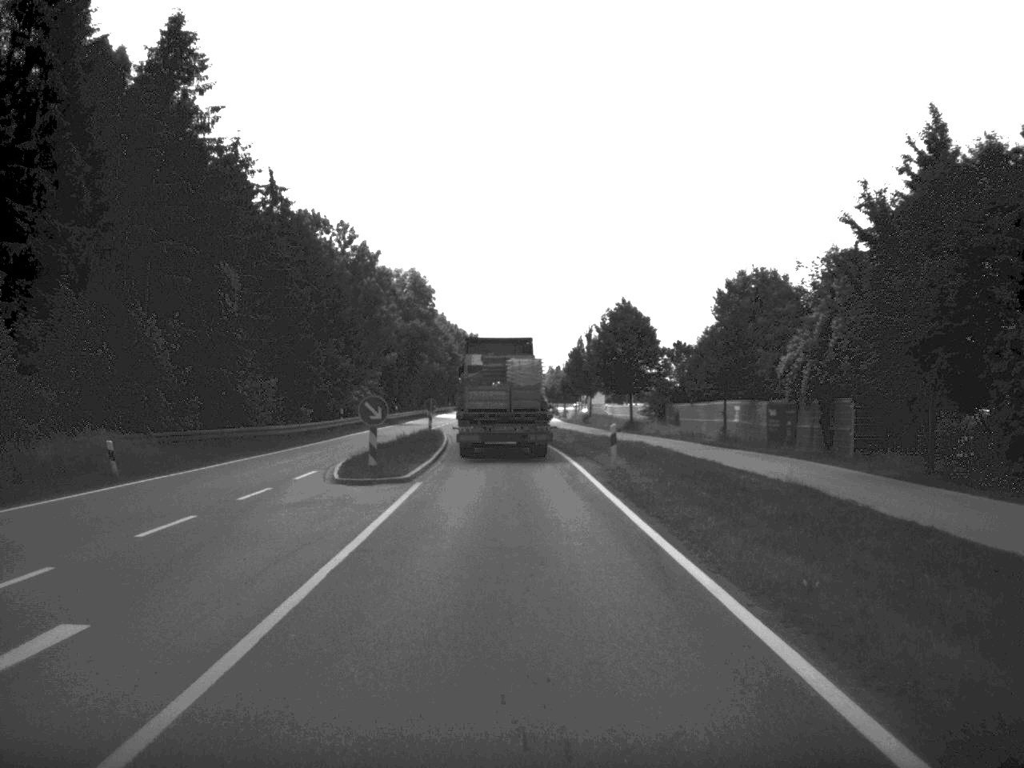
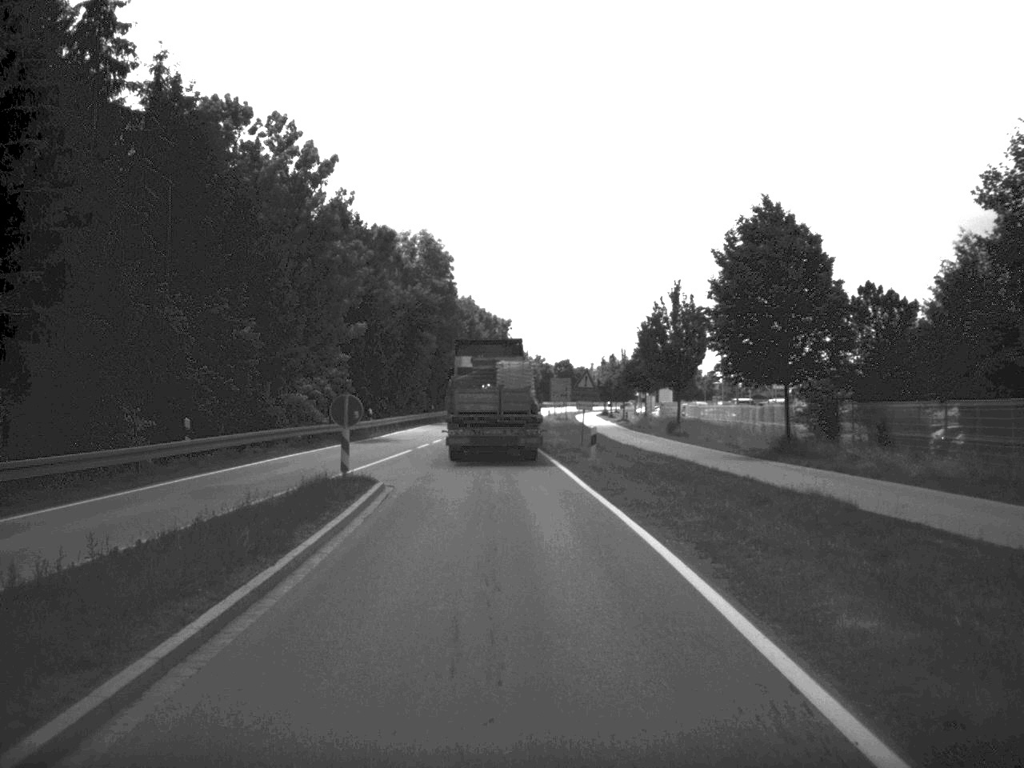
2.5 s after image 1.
(-0.5, +37.3) m; -2°
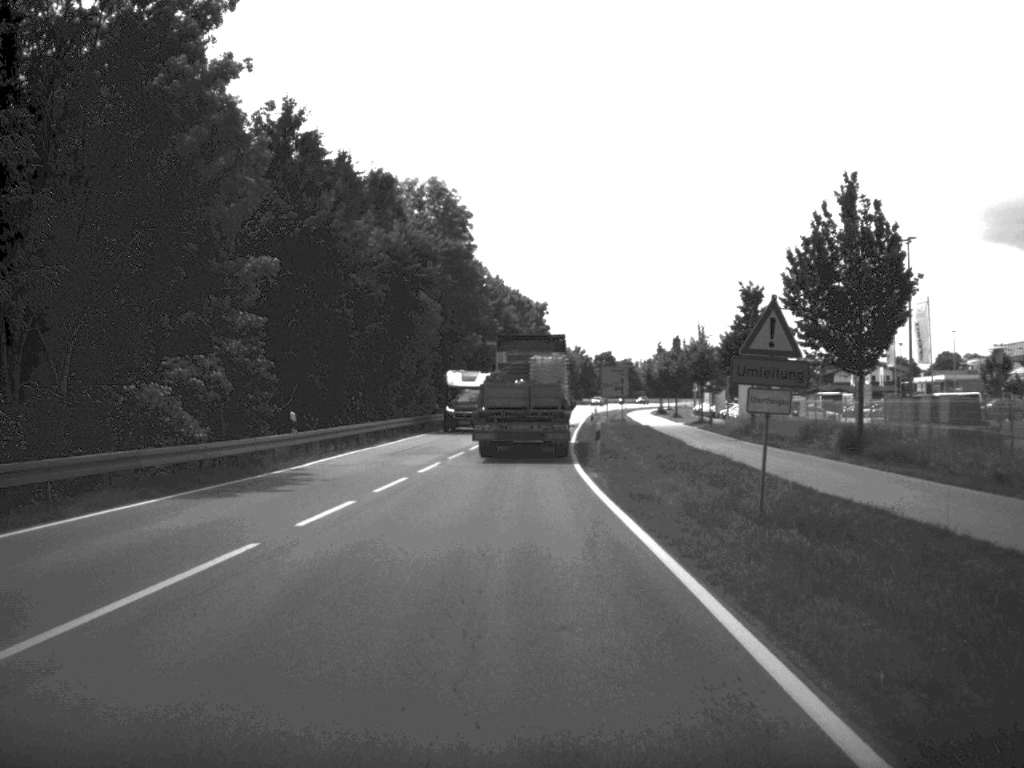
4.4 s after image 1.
(-0.5, +29.2) m; -2°
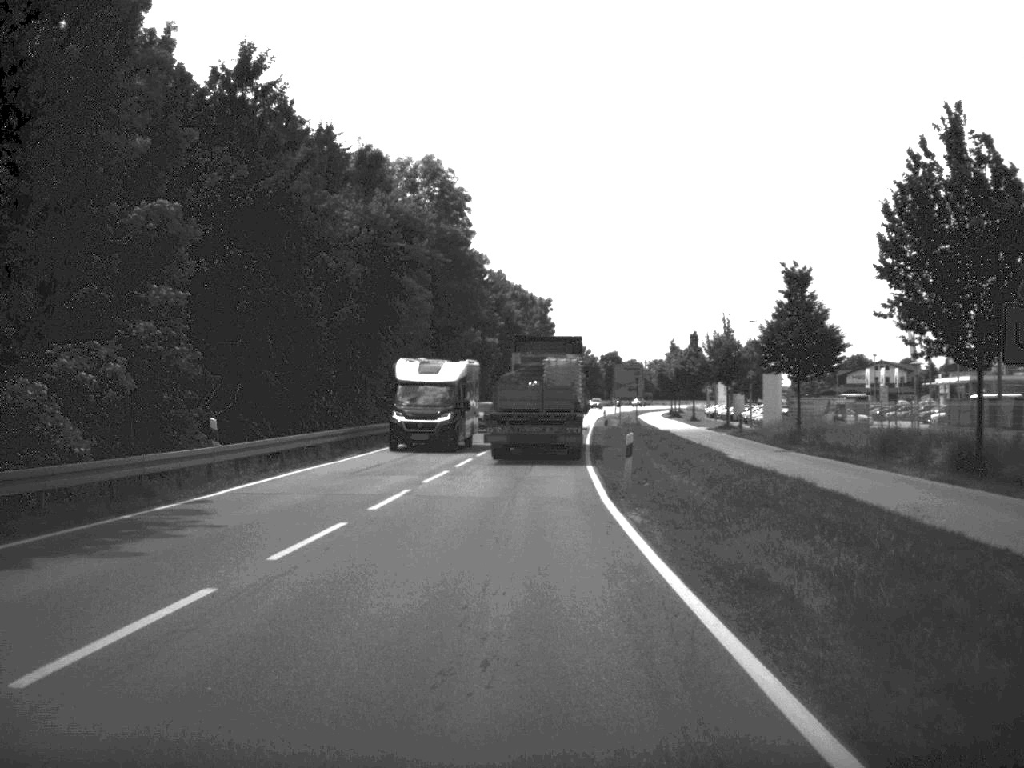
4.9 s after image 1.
(0.0, +9.2) m; 0°
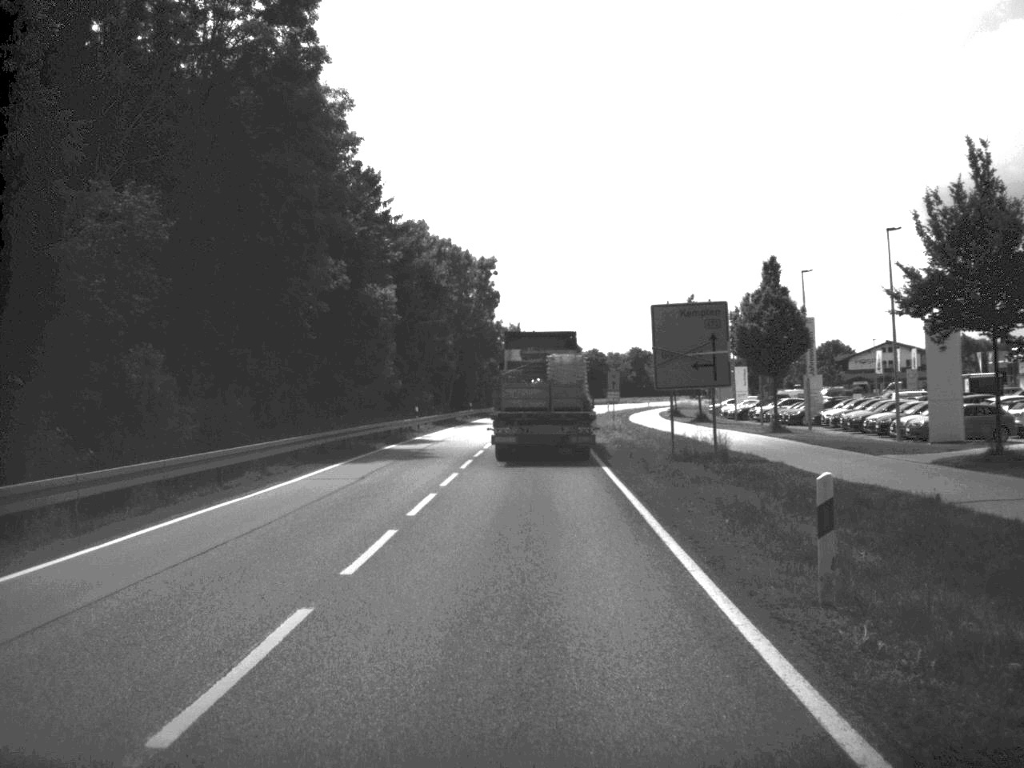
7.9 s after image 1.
(+0.8, +47.9) m; +2°
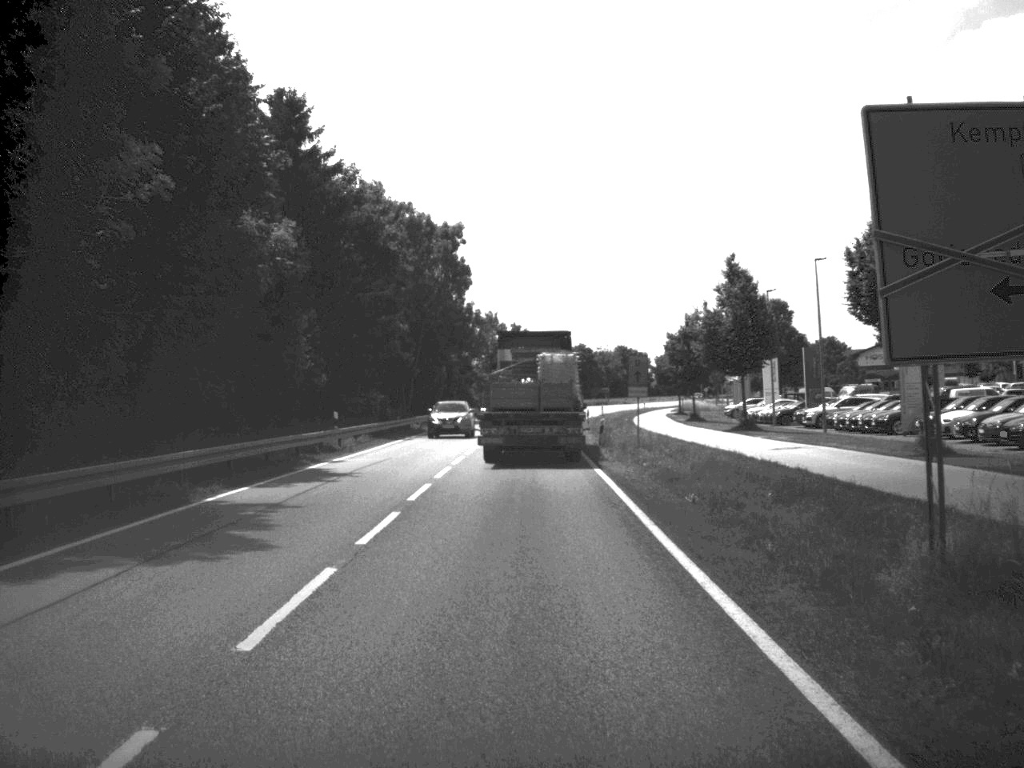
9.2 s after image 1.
(+0.1, +21.2) m; +1°
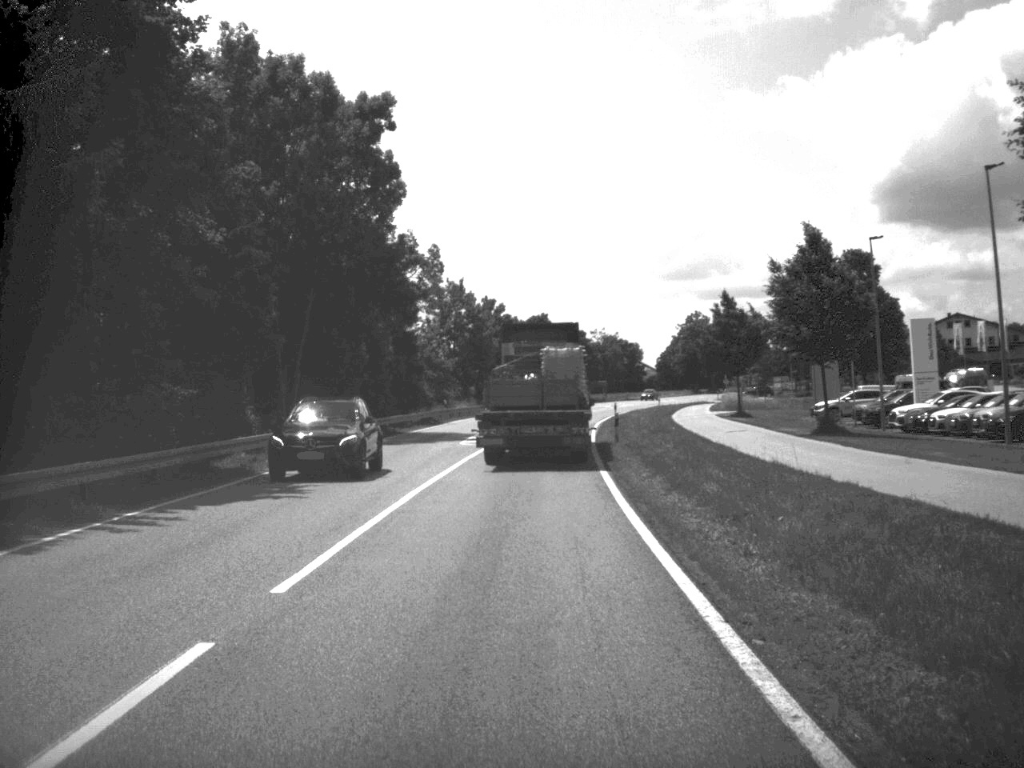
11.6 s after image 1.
(+0.2, +38.9) m; +1°
